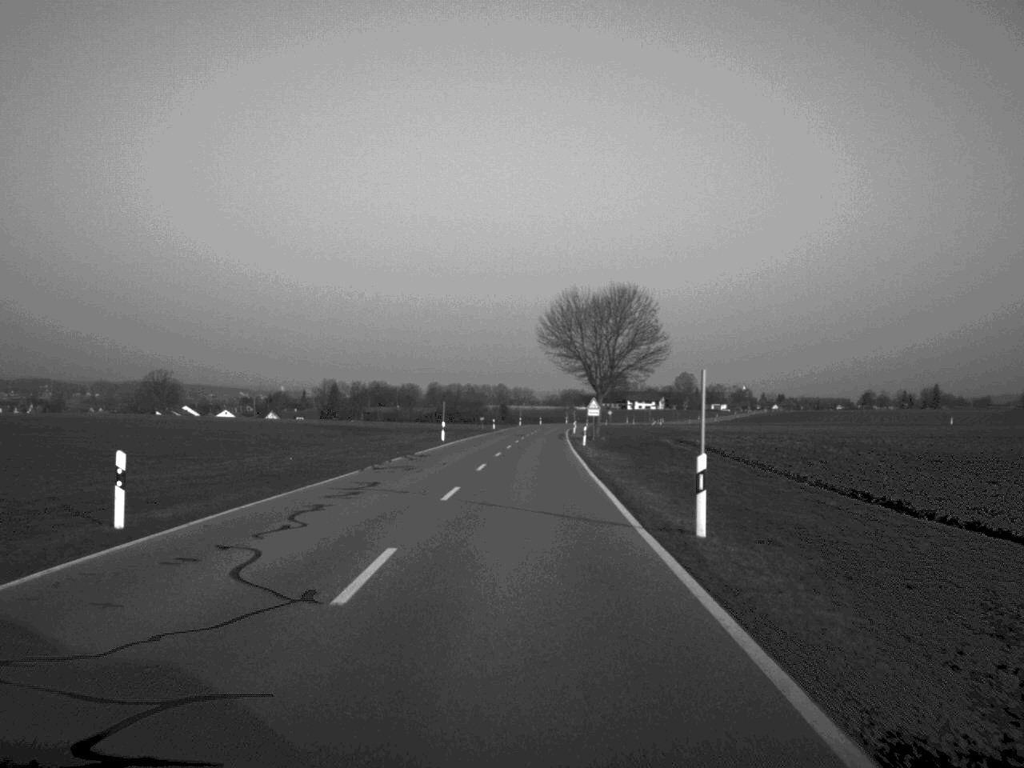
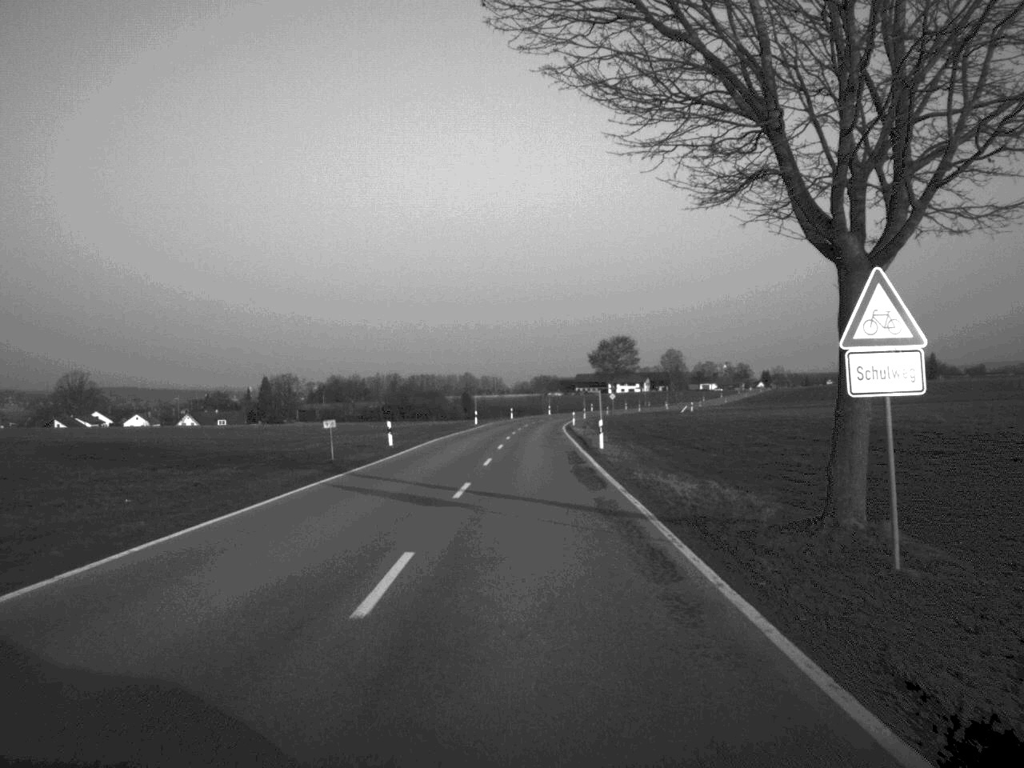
(+0.8, +71.2) m; +1°
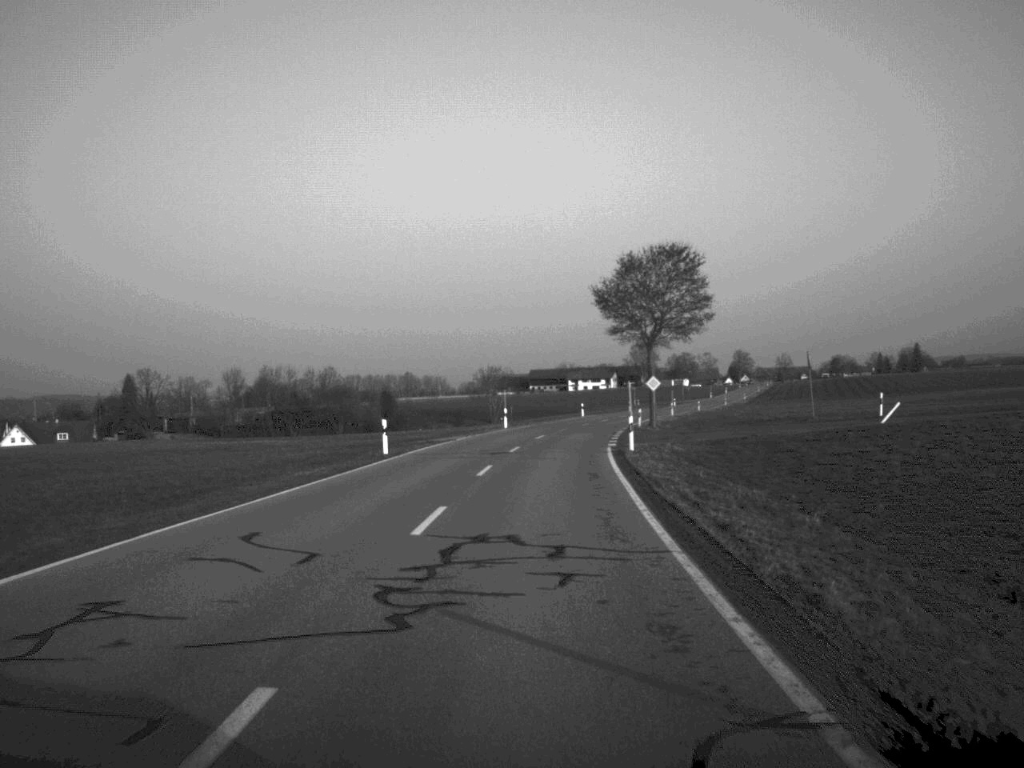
(+1.3, +88.9) m; +2°
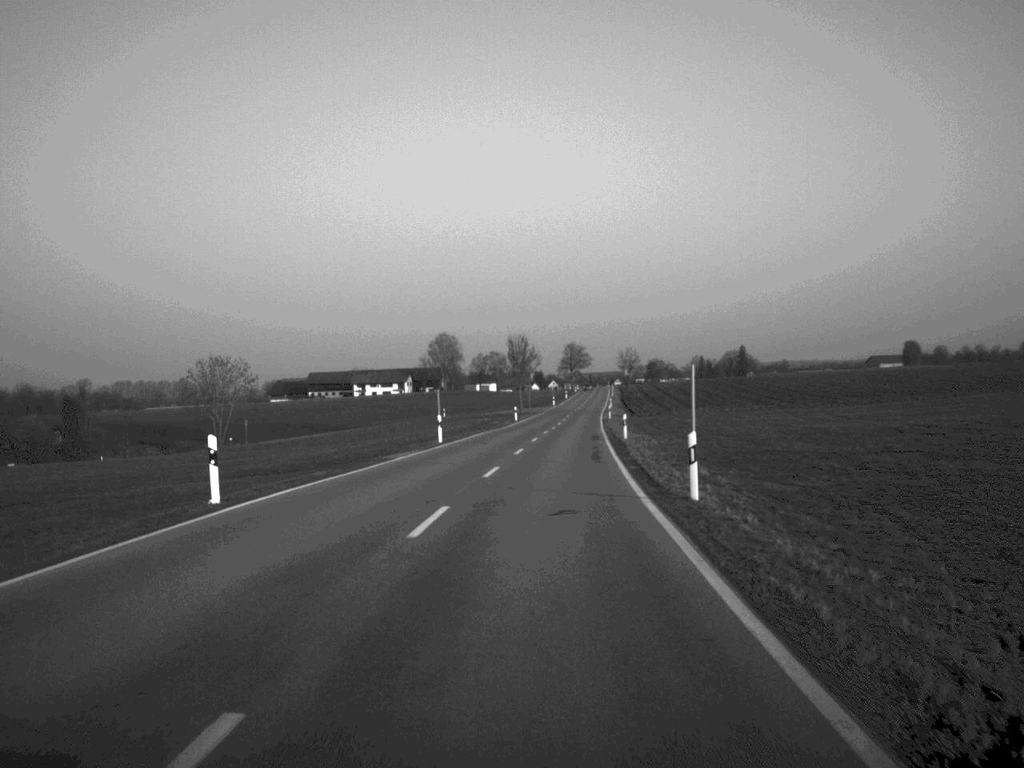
(+6.2, +82.5) m; +9°
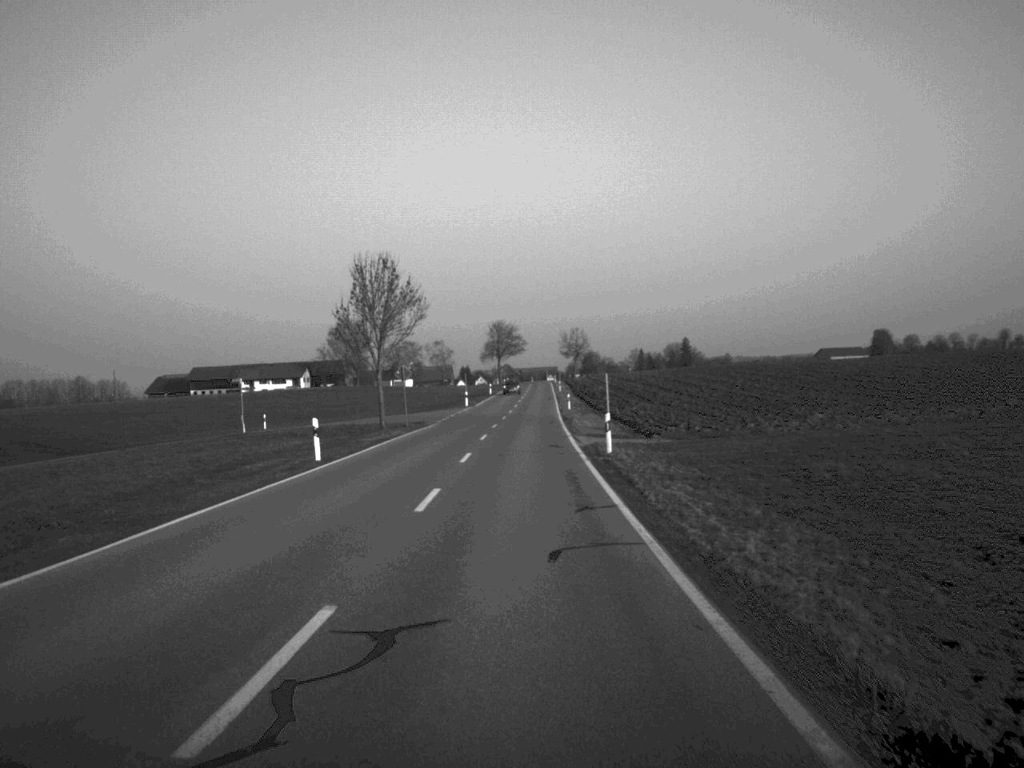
(+2.6, +66.7) m; +3°
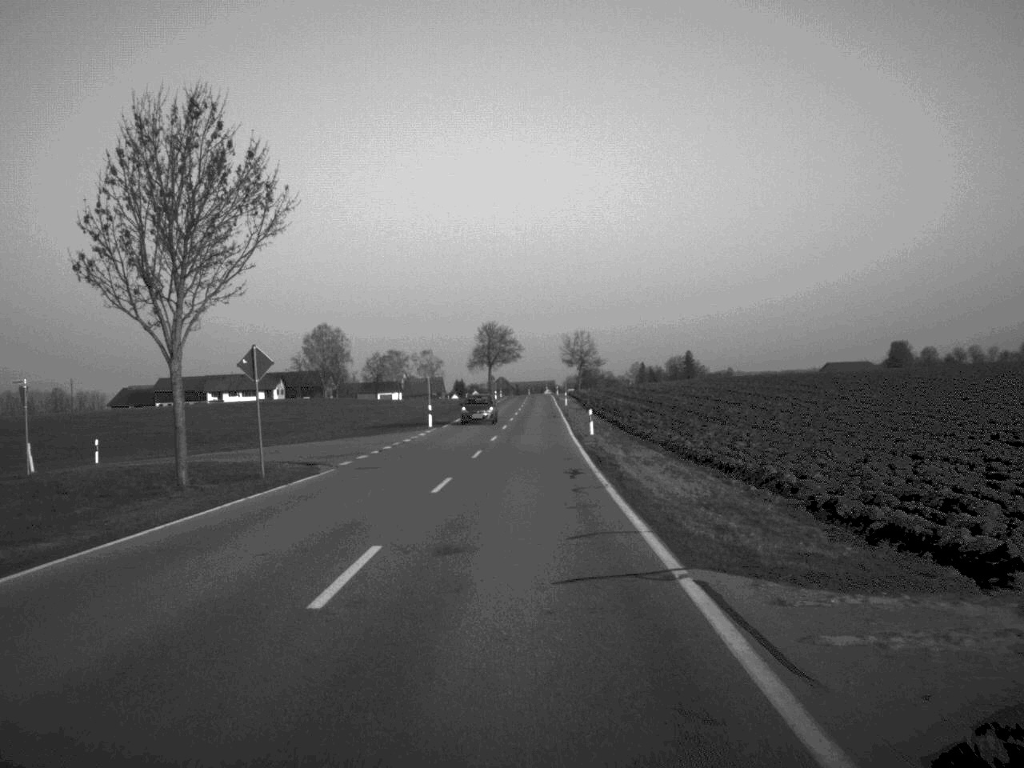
(+0.1, +31.6) m; 0°
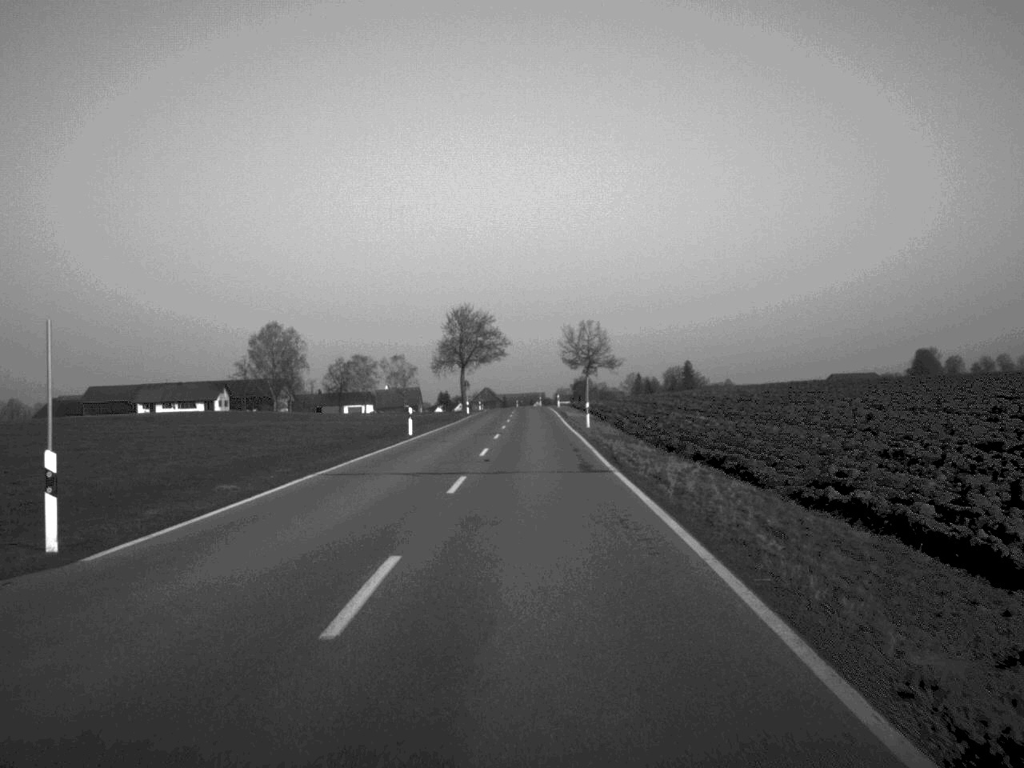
(+0.2, +48.3) m; +1°
